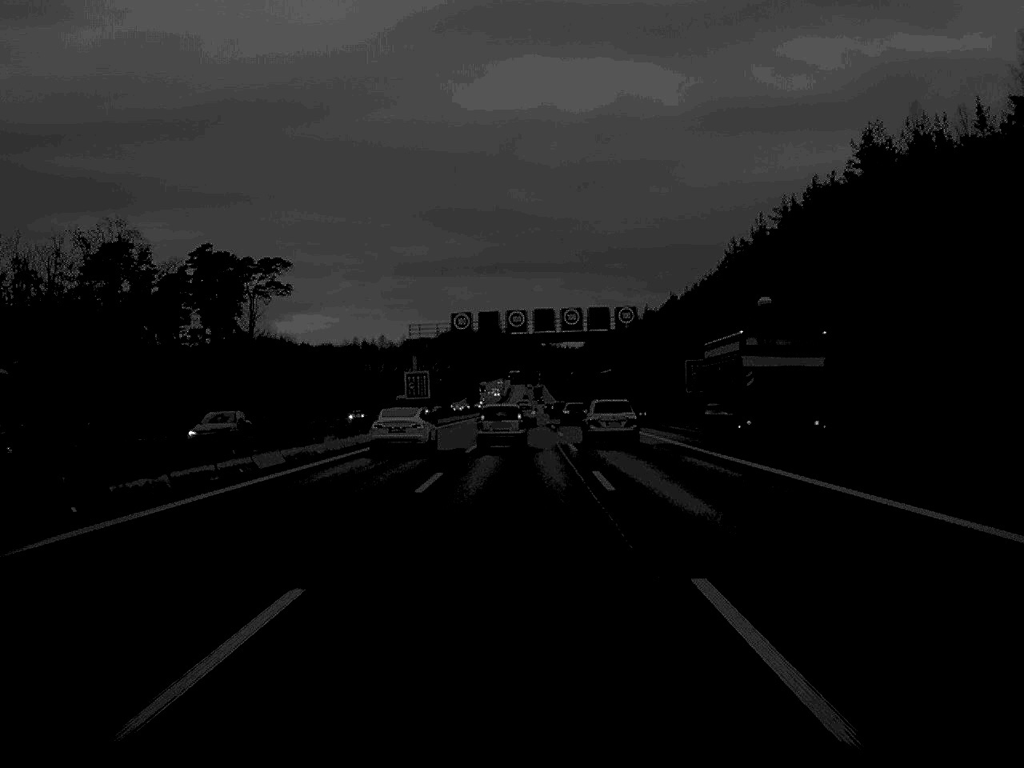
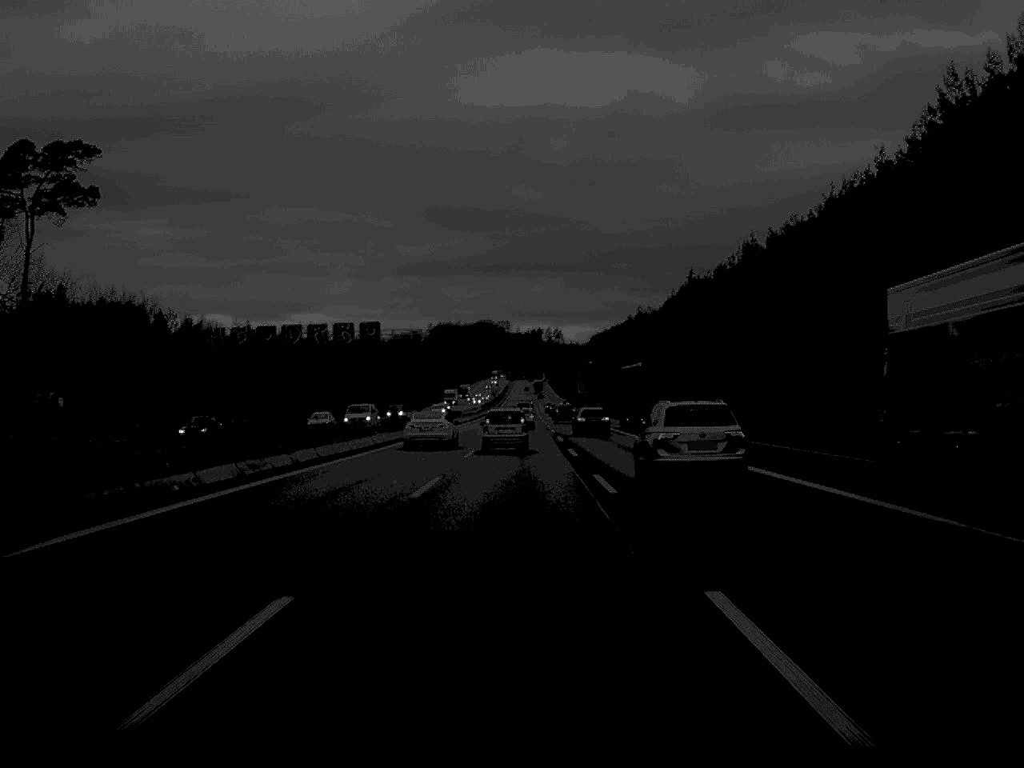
(+0.1, +89.2) m; 0°
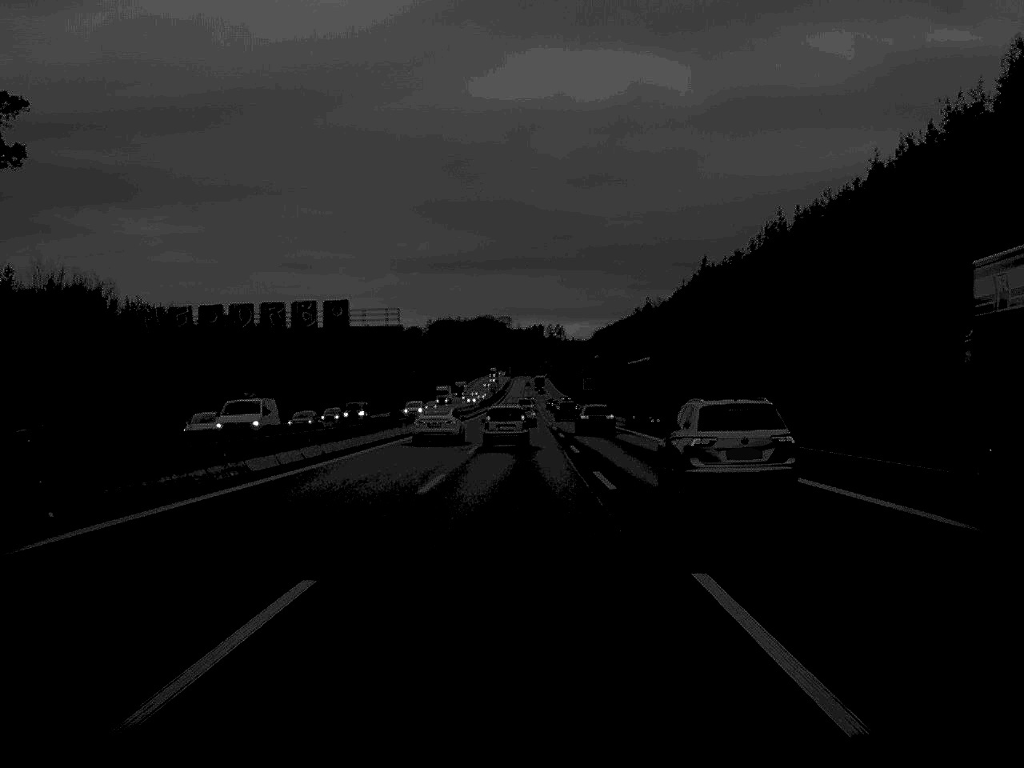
(0.0, +16.9) m; 0°
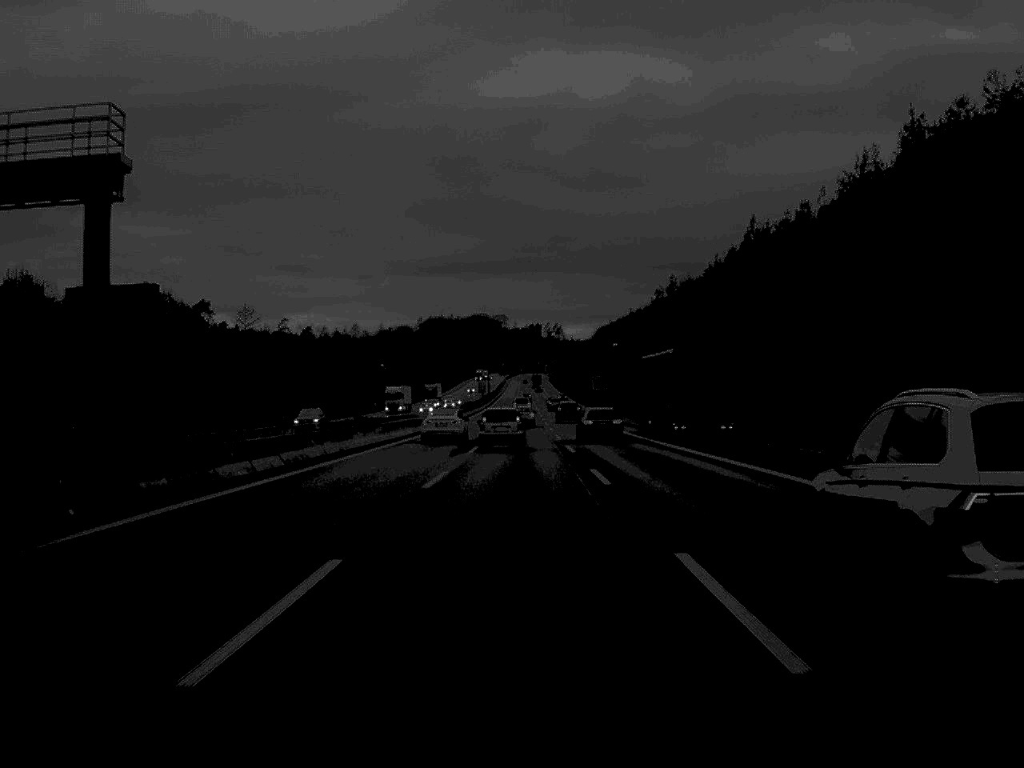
(+0.1, +51.6) m; 0°
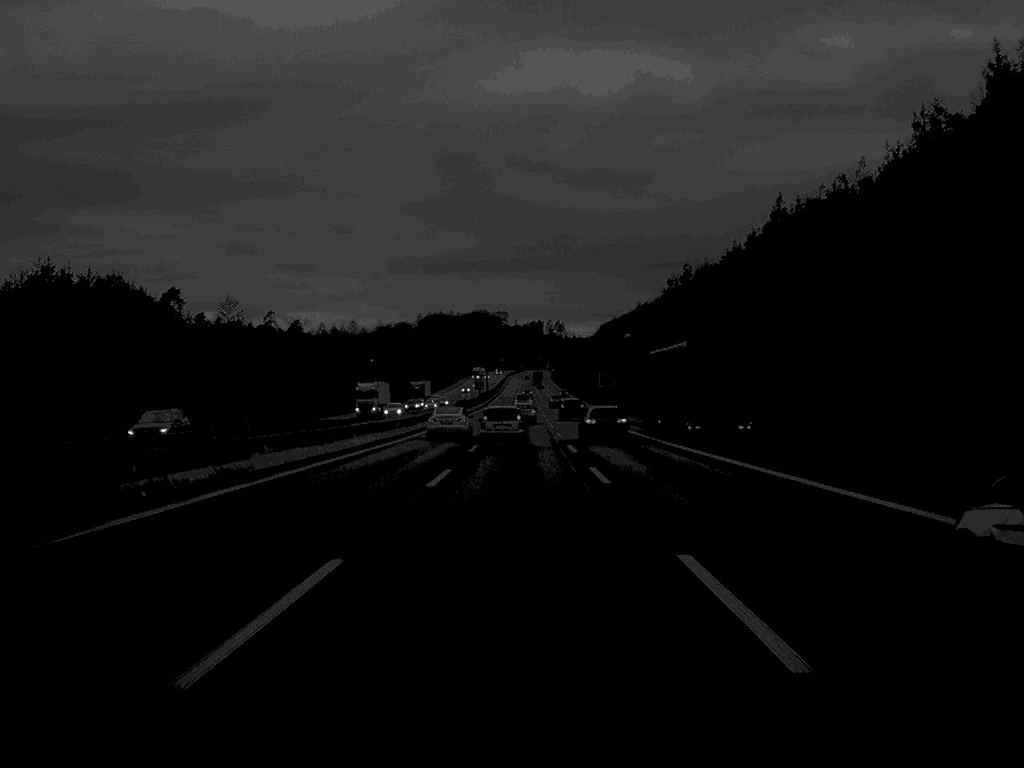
(0.0, +17.7) m; 0°
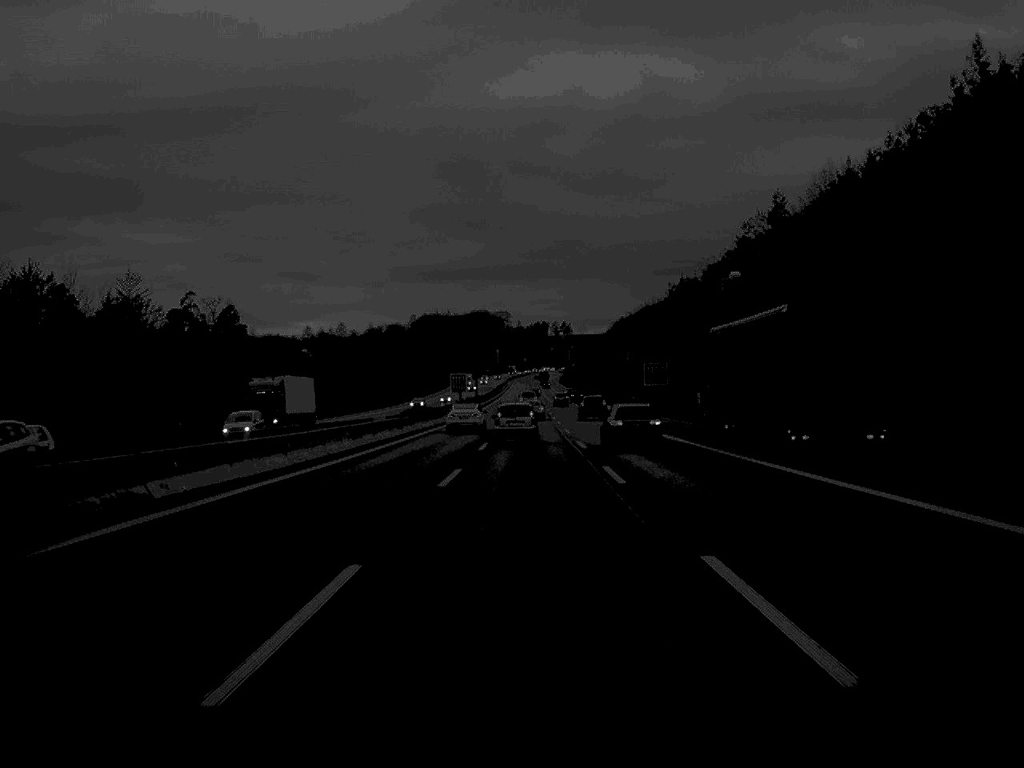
(-0.1, +71.6) m; 0°
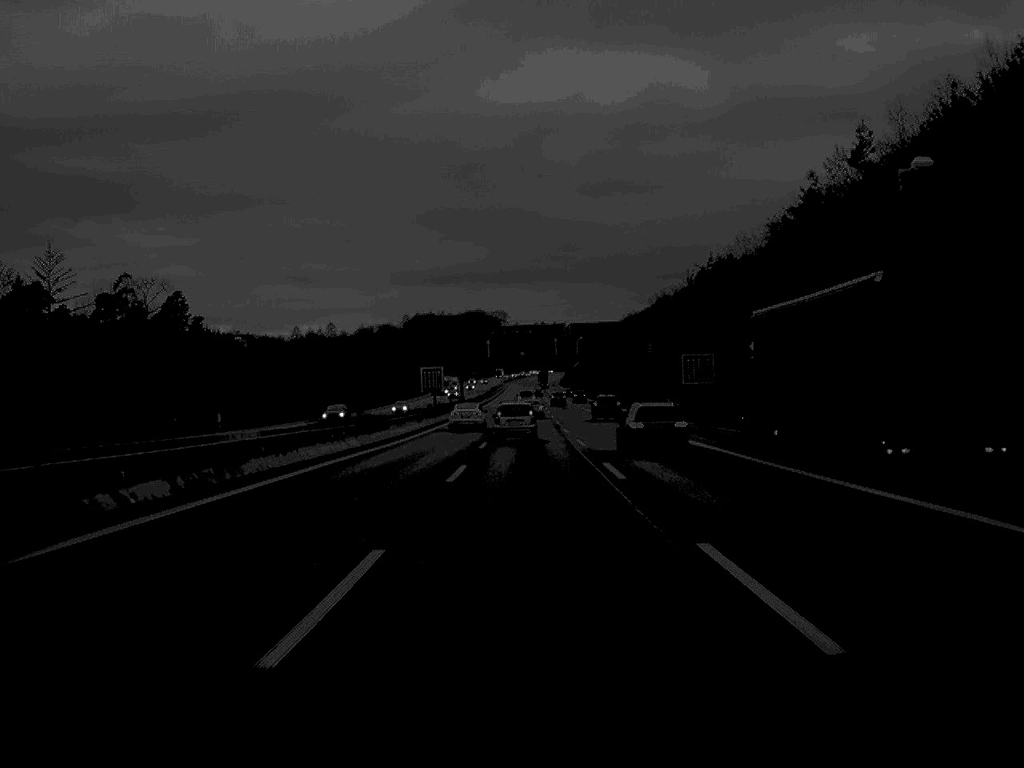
(0.0, +34.5) m; 0°
